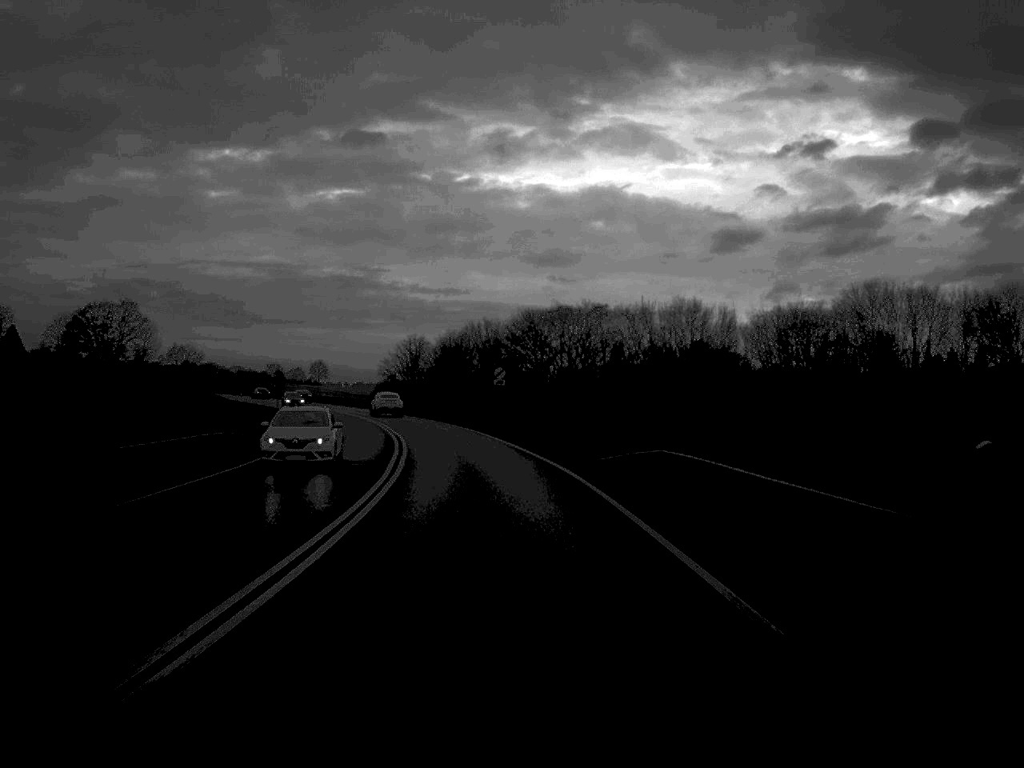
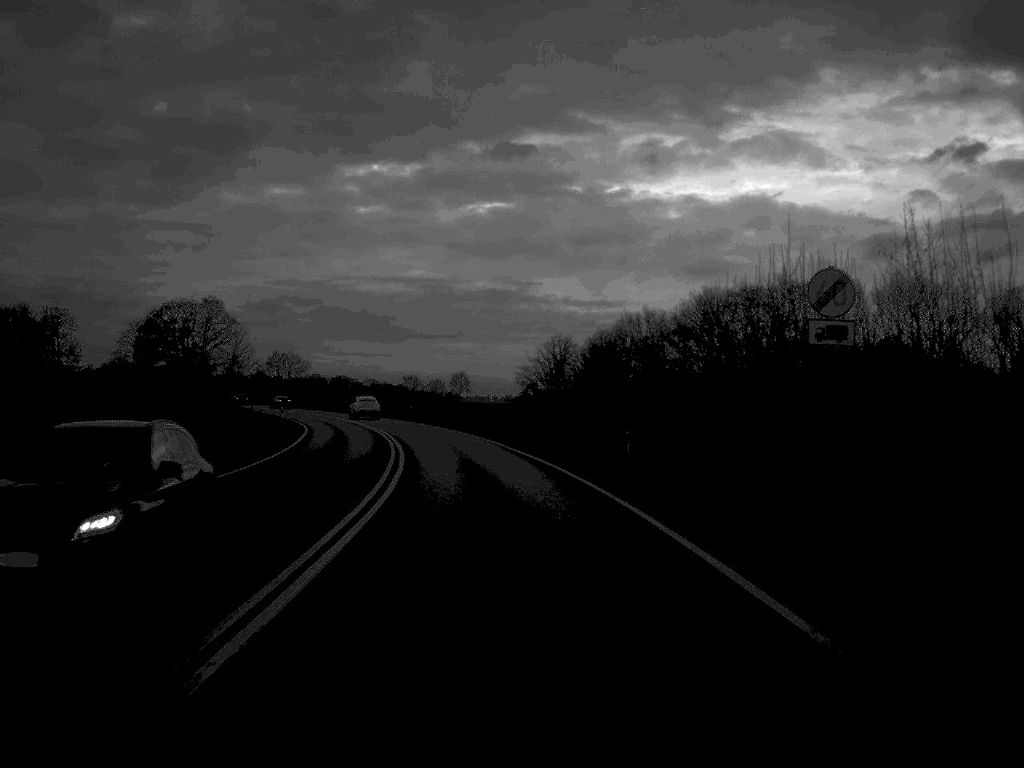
(-3.0, +51.0) m; -7°
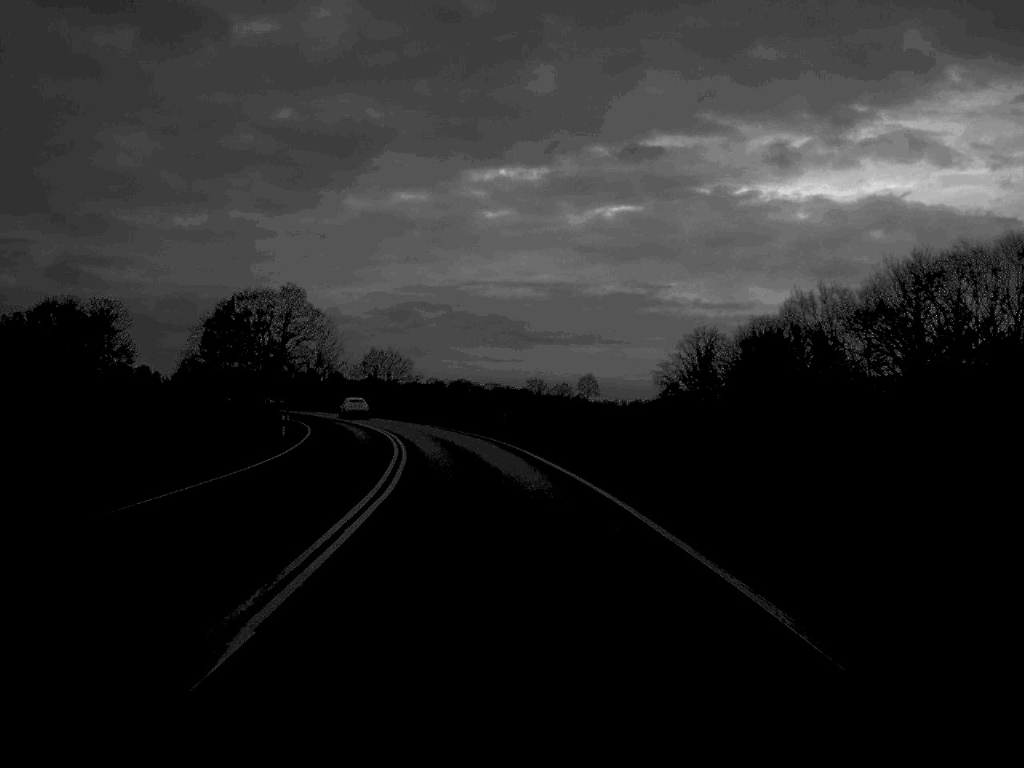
(-1.9, +39.7) m; -6°
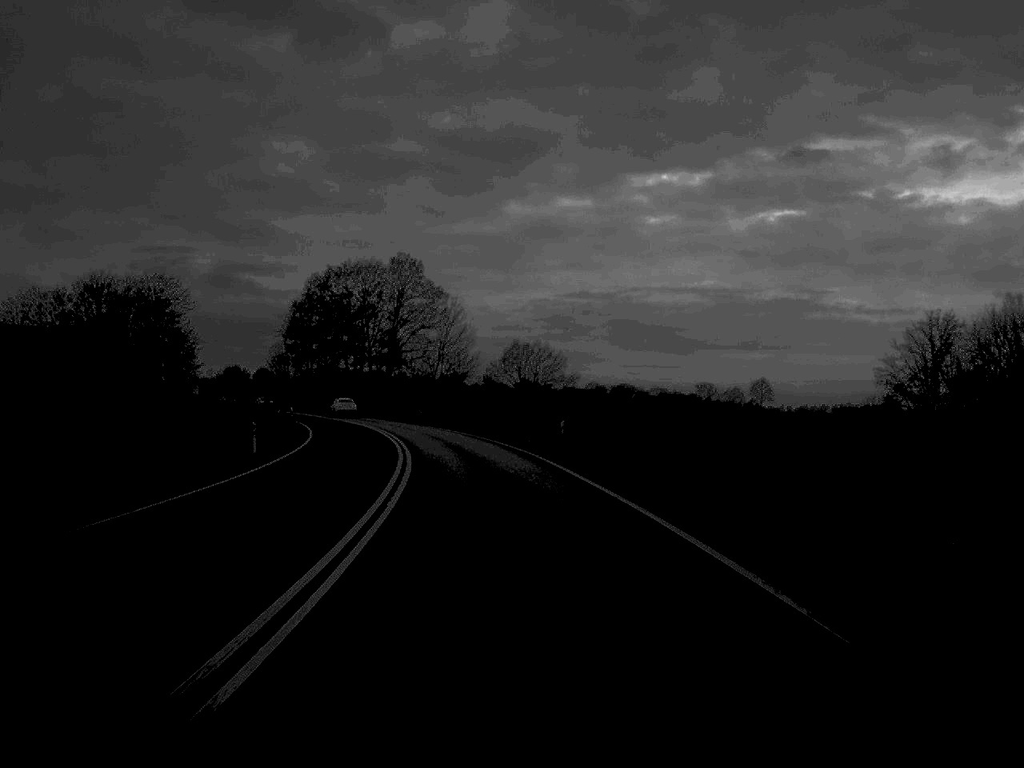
(-3.3, +51.0) m; -7°
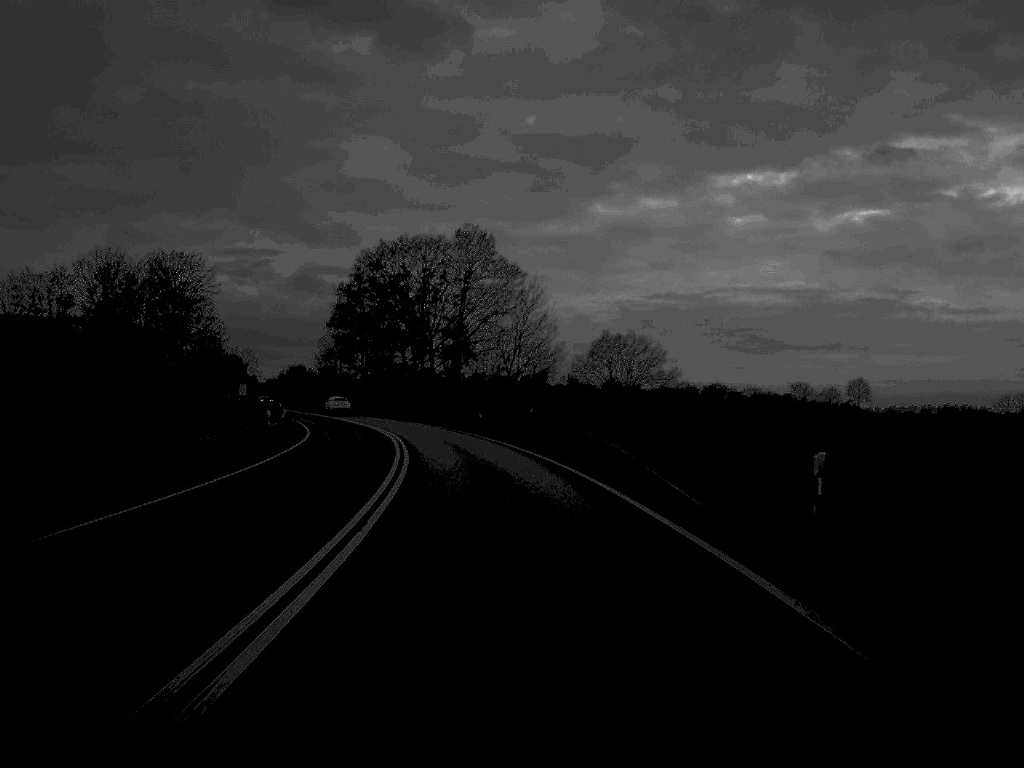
(-0.9, +27.3) m; -4°
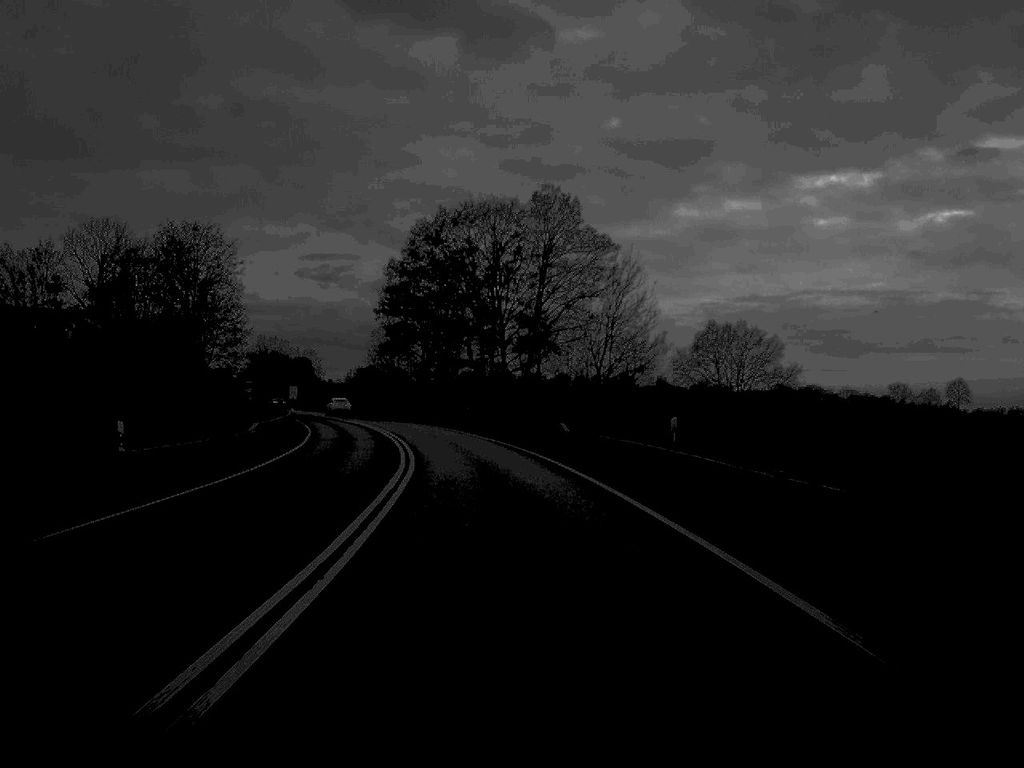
(-0.8, +25.5) m; -4°
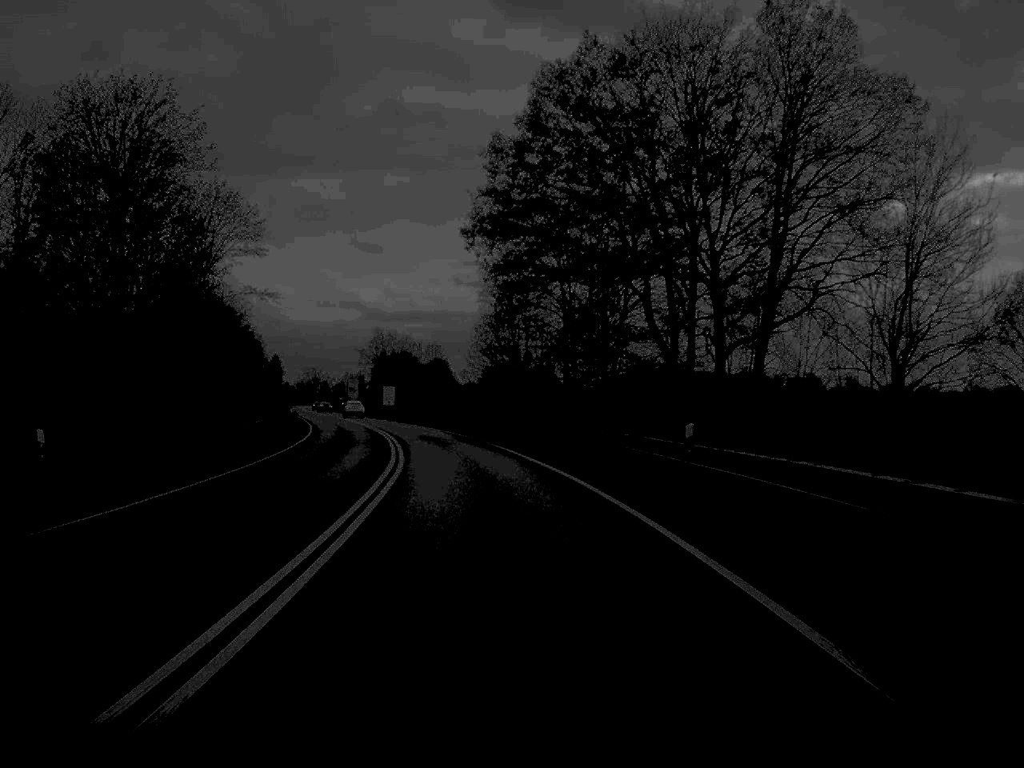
(-3.2, +52.8) m; -7°
